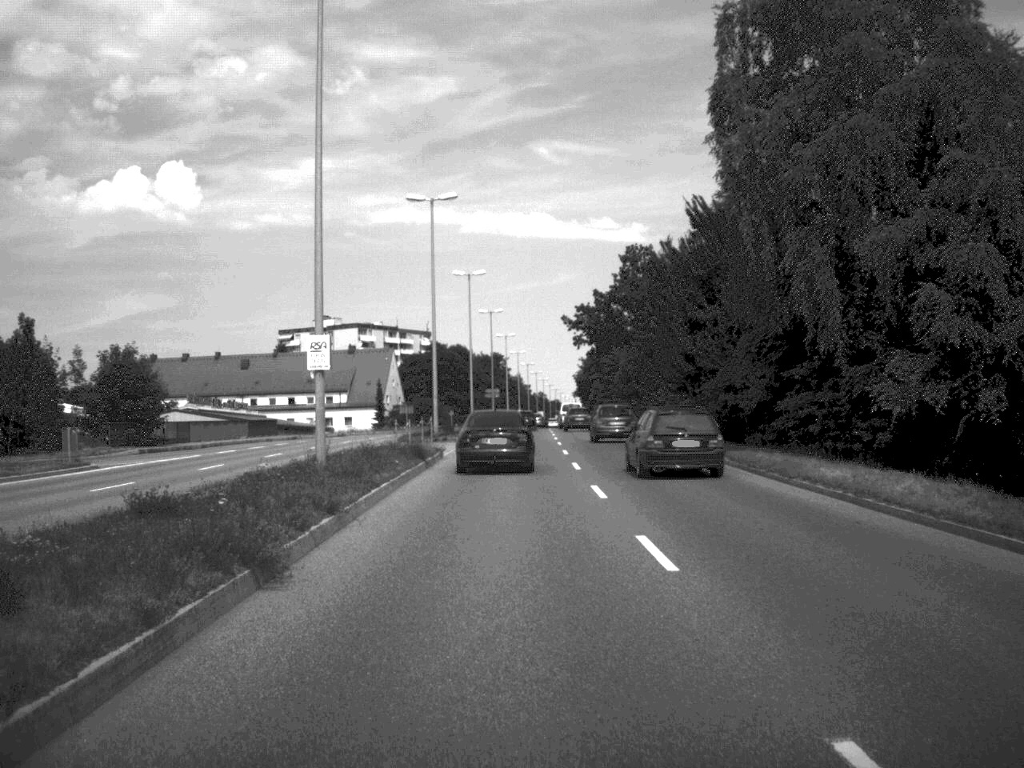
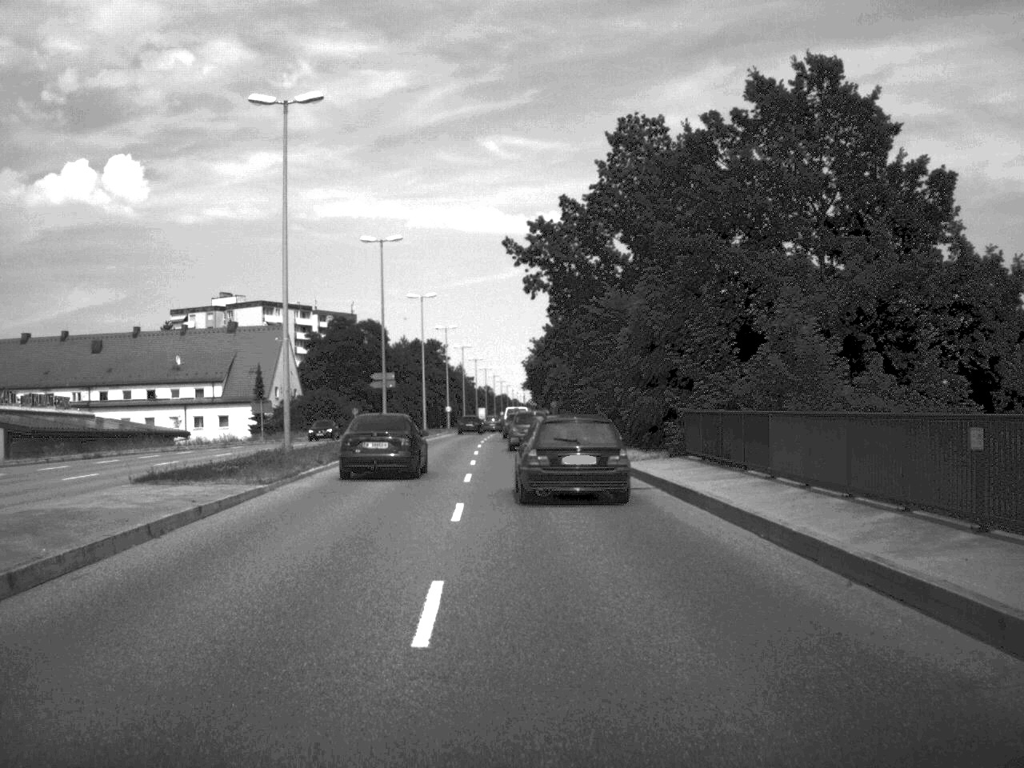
(+1.5, +47.3) m; +2°
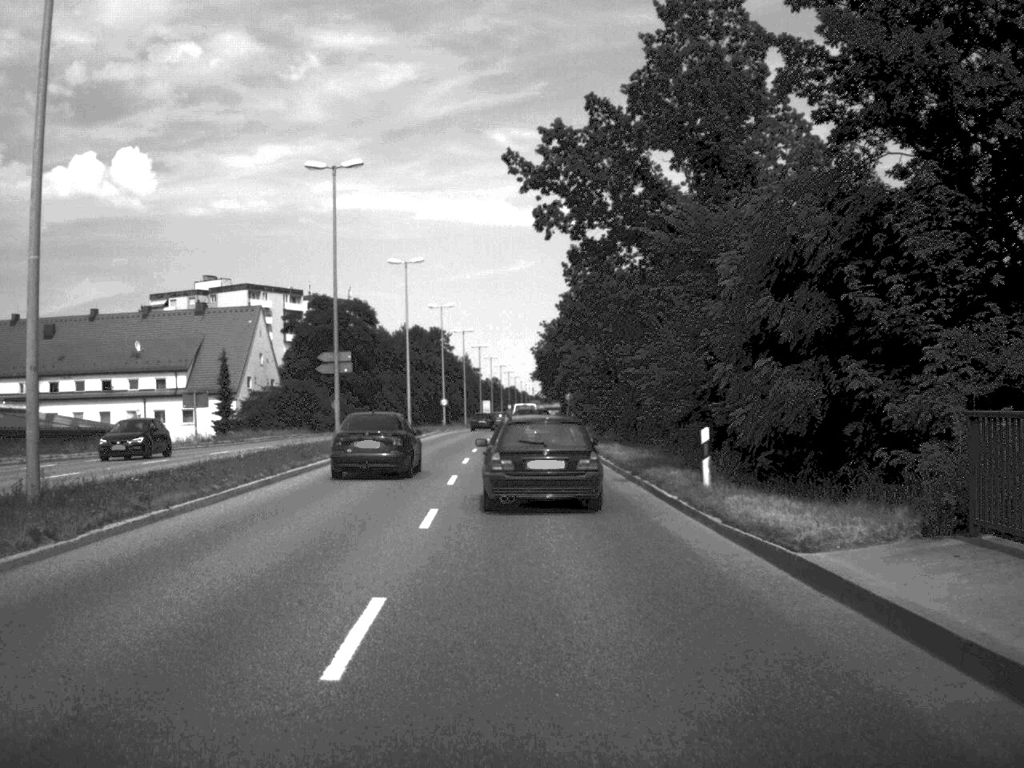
(-0.1, +18.9) m; 0°
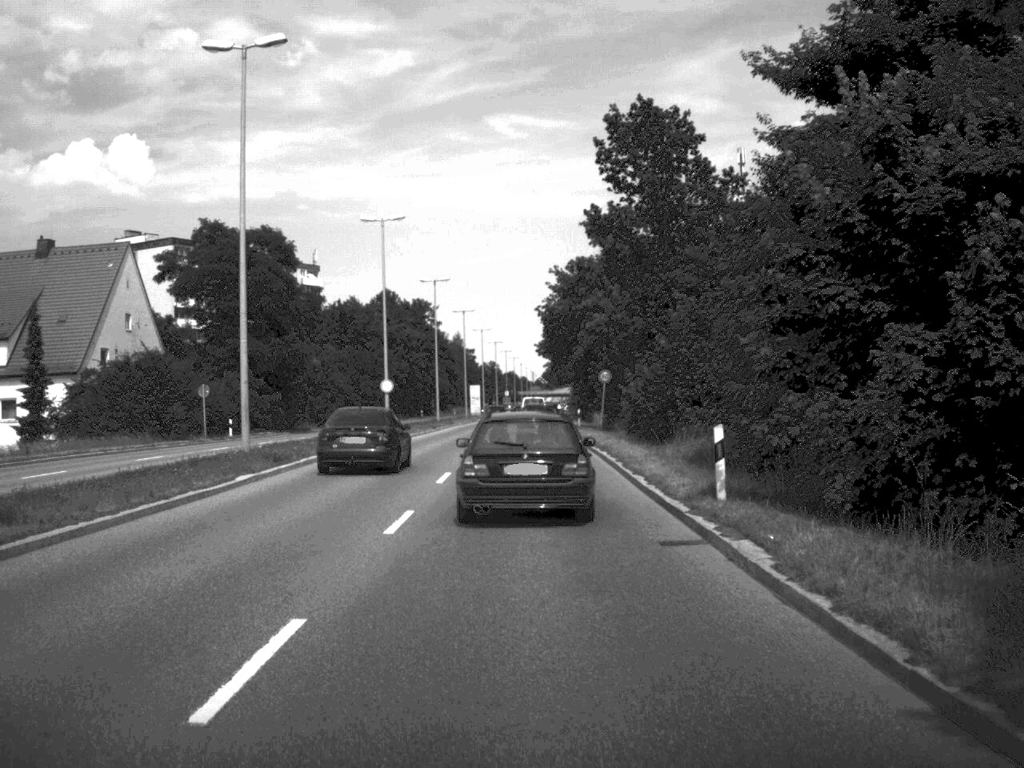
(-0.3, +45.0) m; 0°
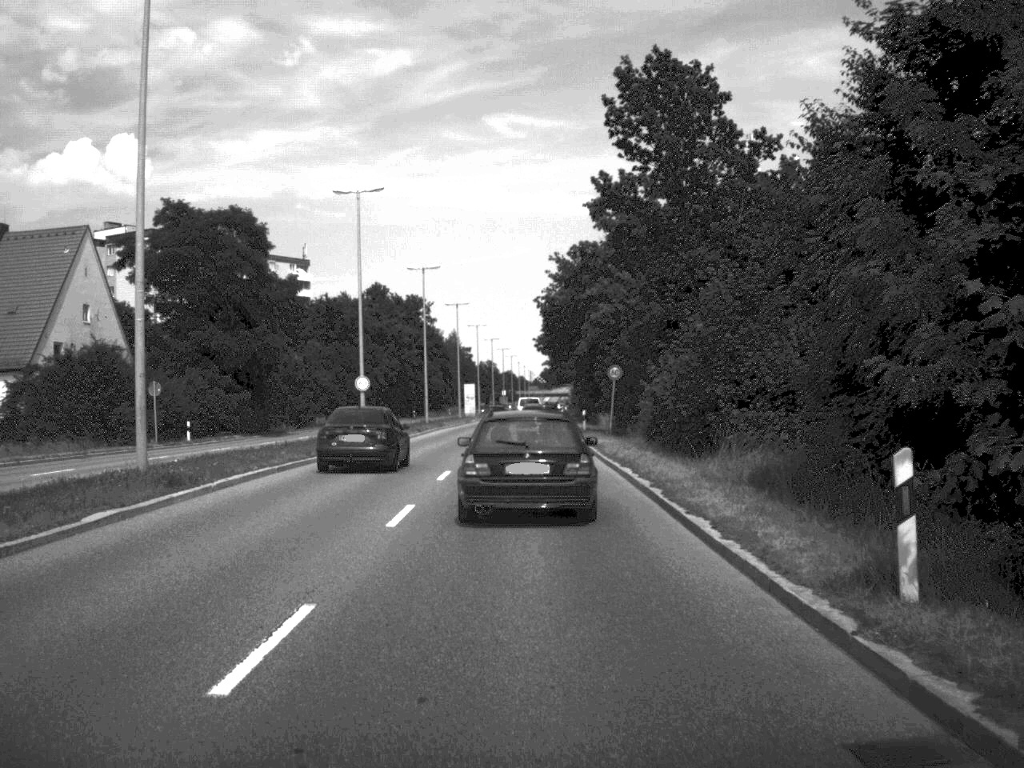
(0.0, +8.2) m; 0°
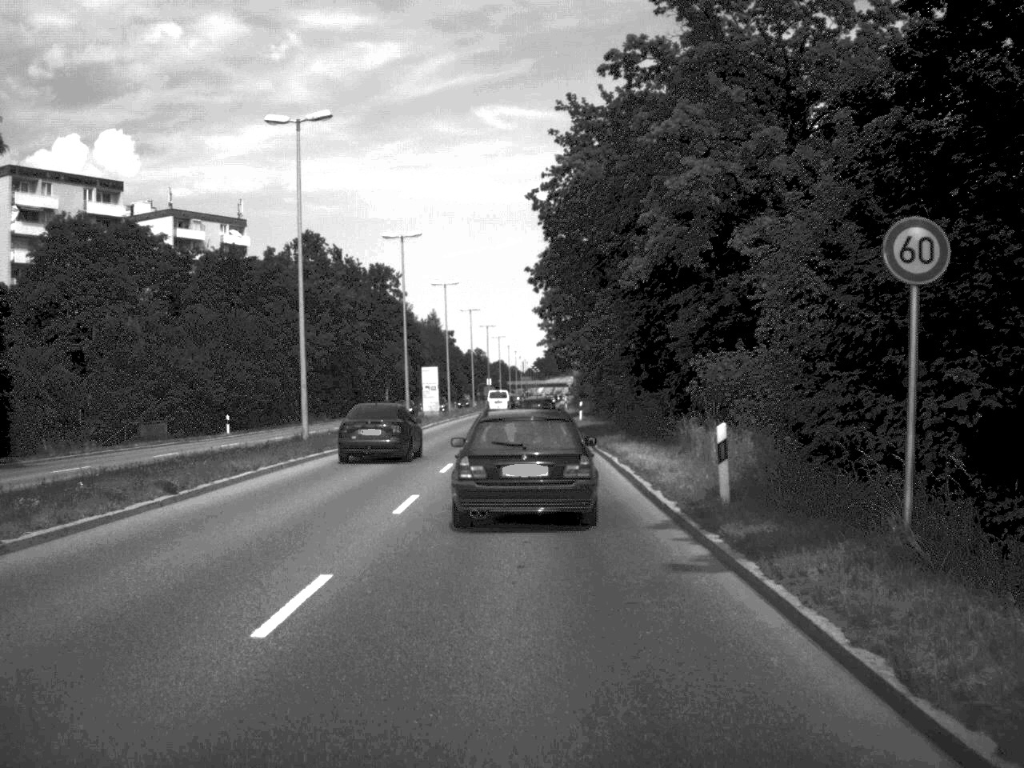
(+0.1, +42.4) m; 0°
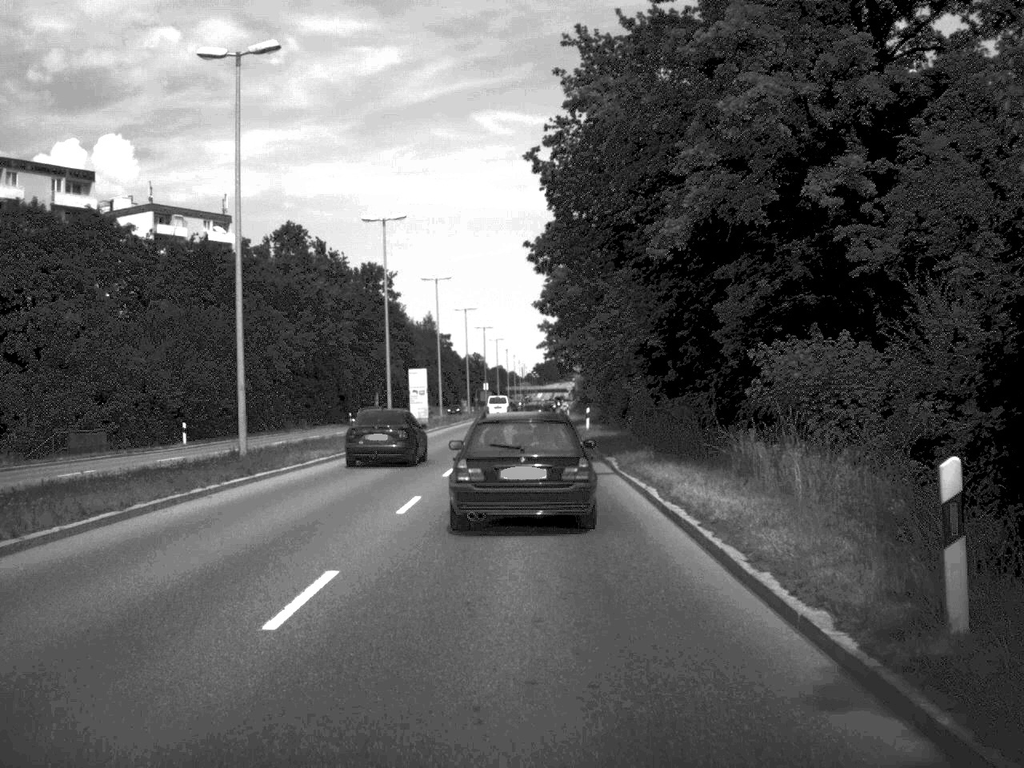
(0.0, +8.4) m; 0°
